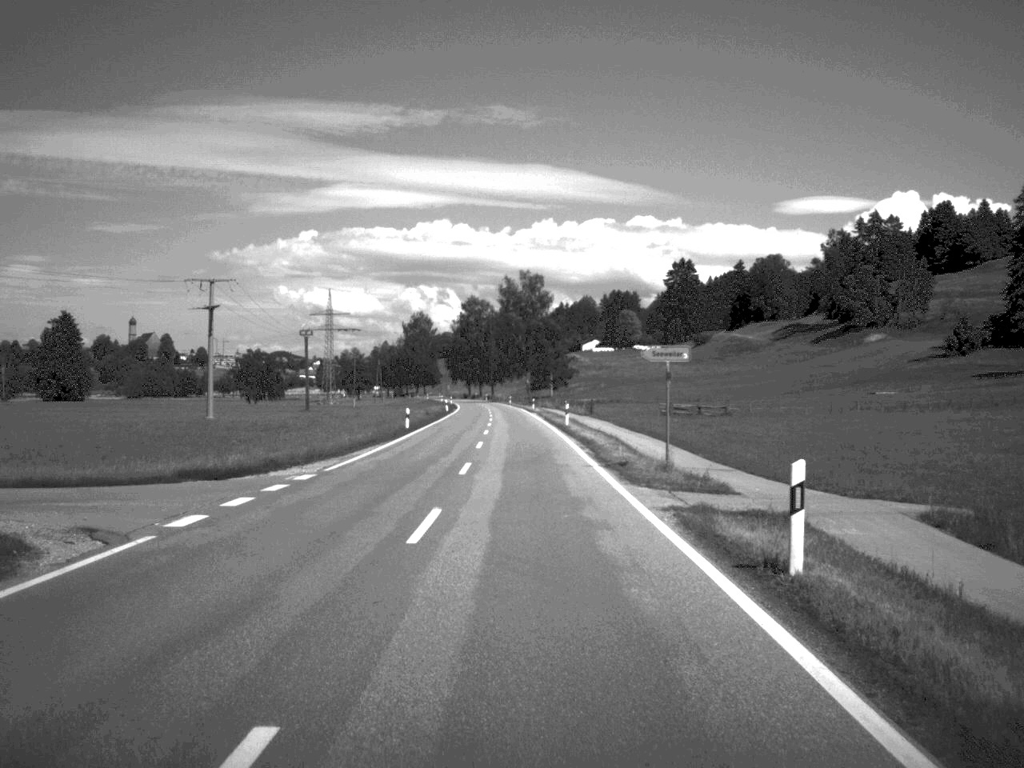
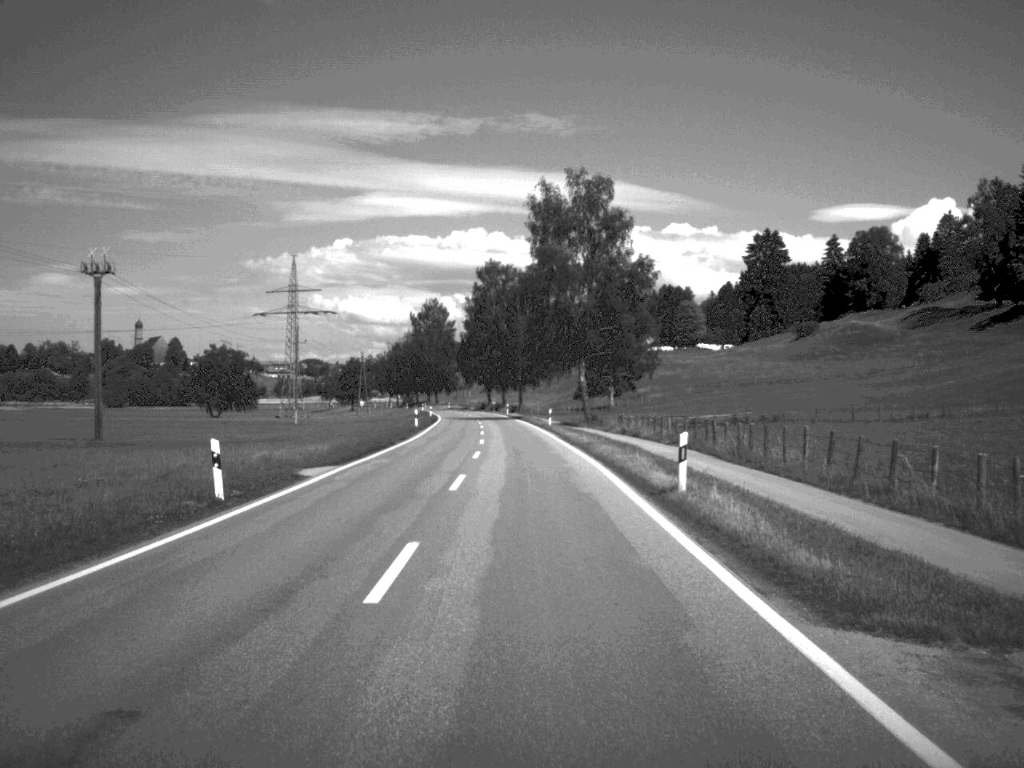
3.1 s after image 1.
(-1.3, +86.9) m; -2°
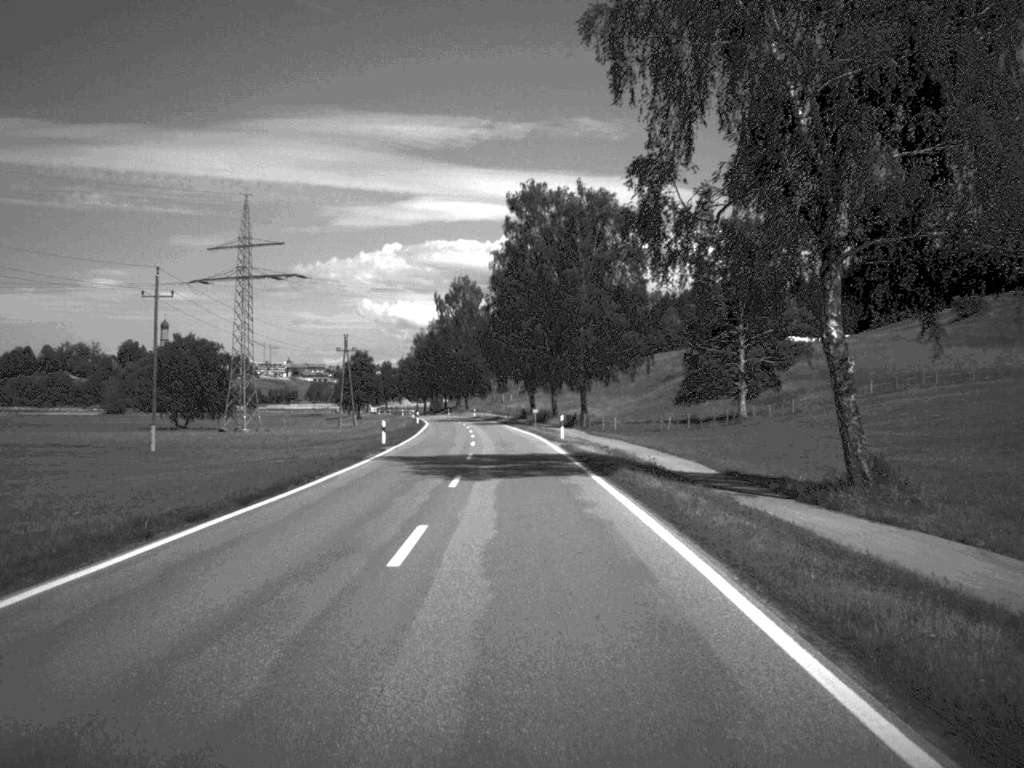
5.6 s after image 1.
(-1.2, +68.7) m; -3°
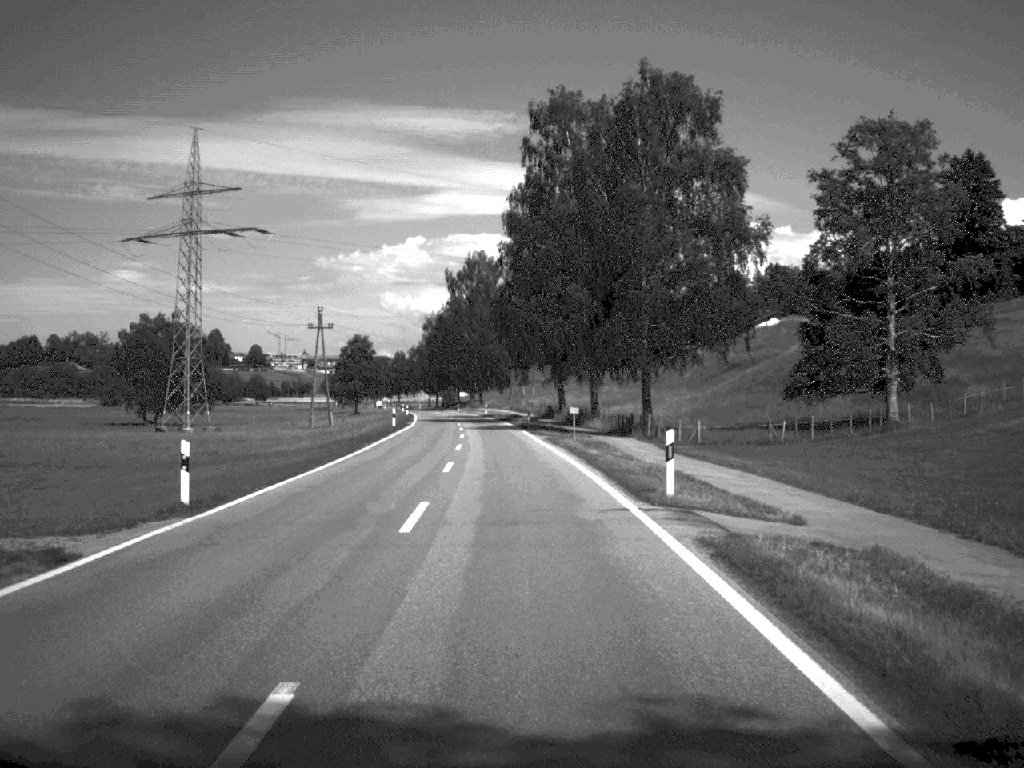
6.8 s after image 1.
(-0.3, +33.1) m; -1°
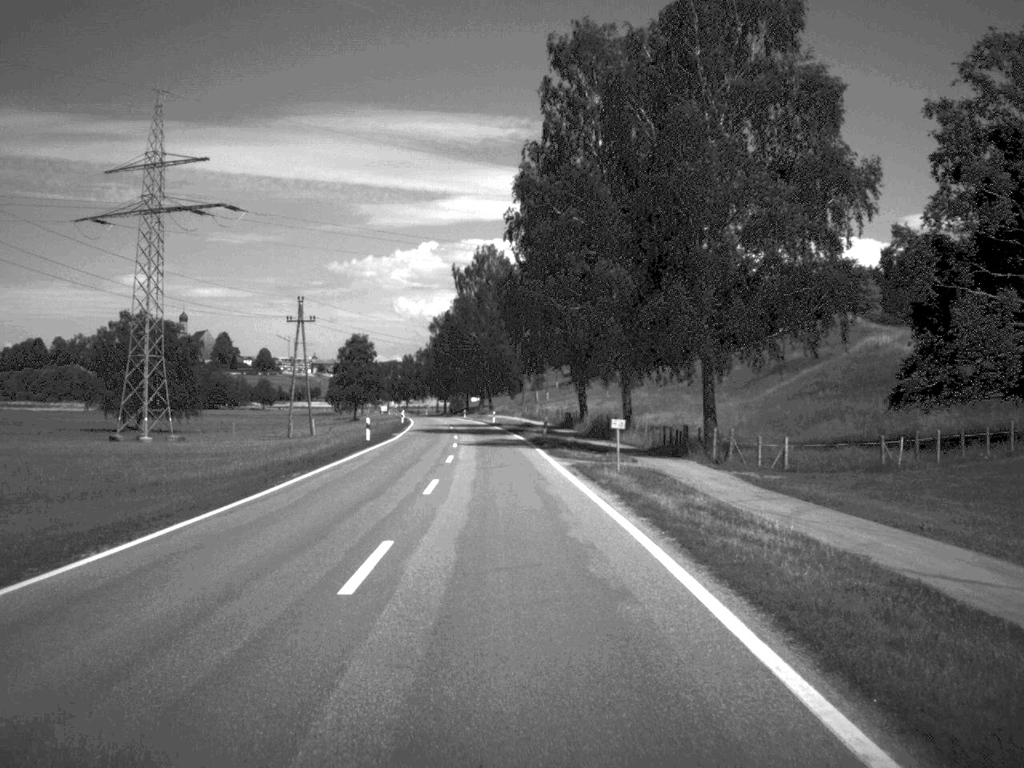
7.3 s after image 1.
(-0.1, +16.2) m; -1°
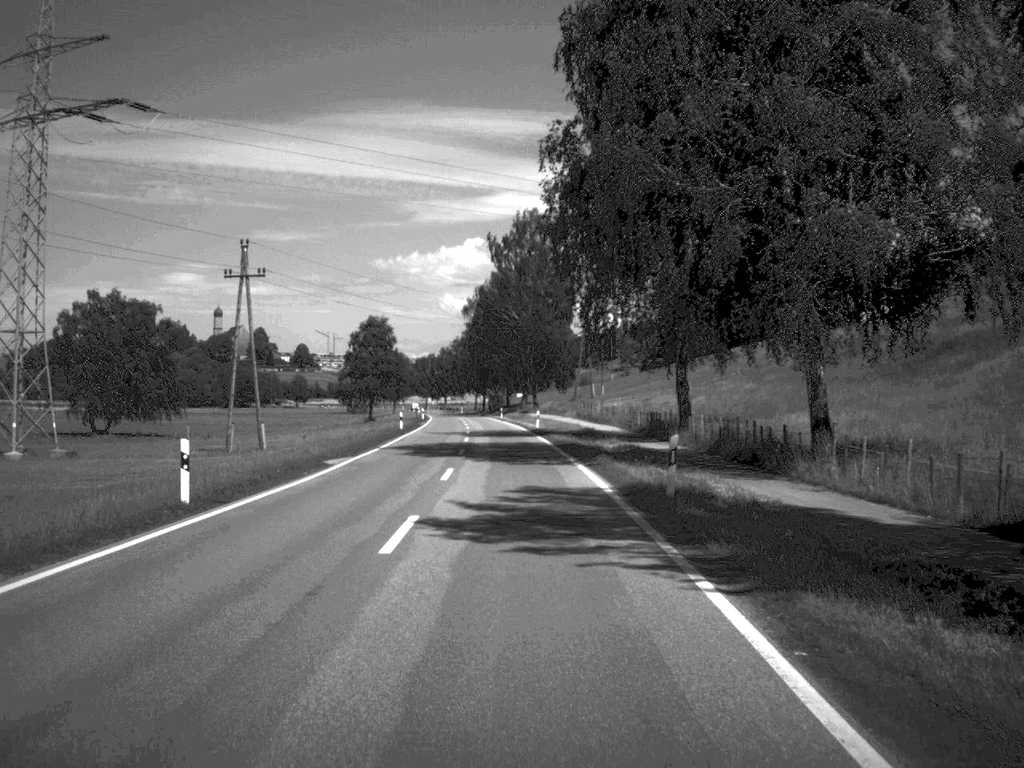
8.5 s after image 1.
(-0.7, +33.1) m; -2°
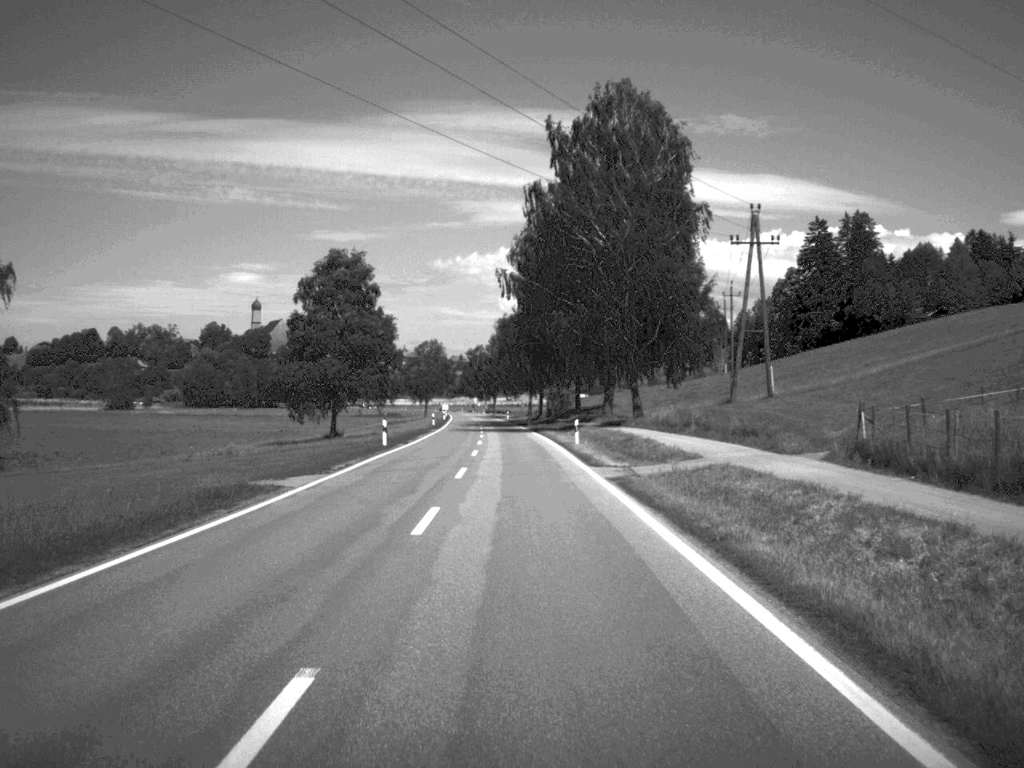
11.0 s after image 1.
(-1.9, +68.7) m; -3°
